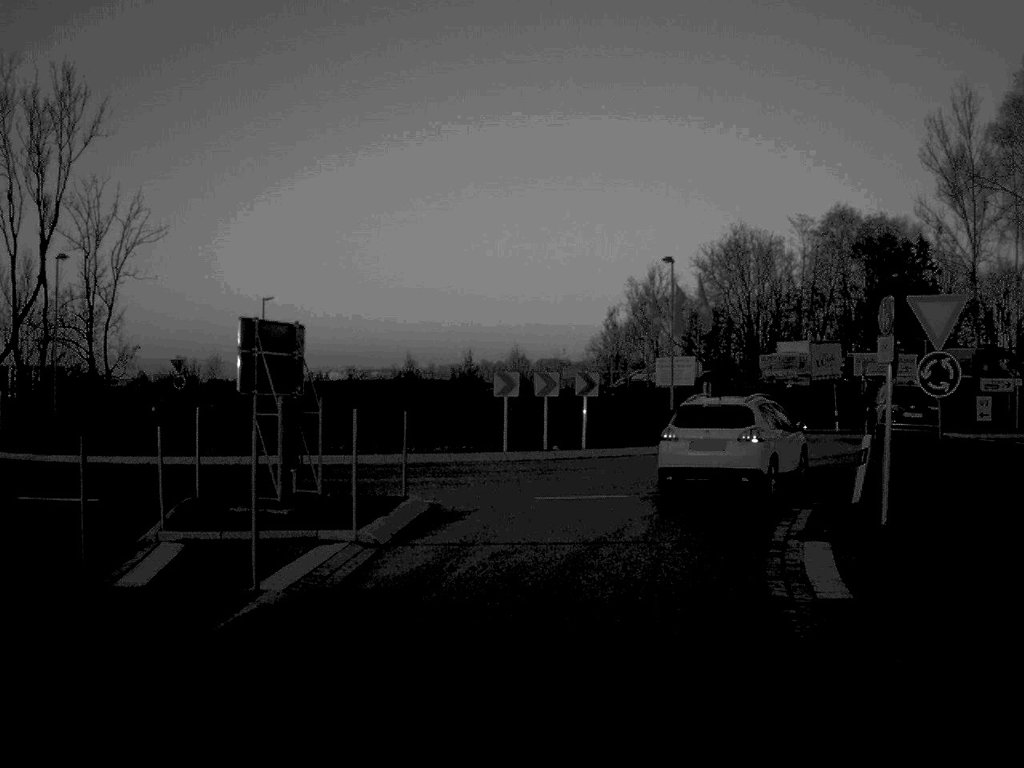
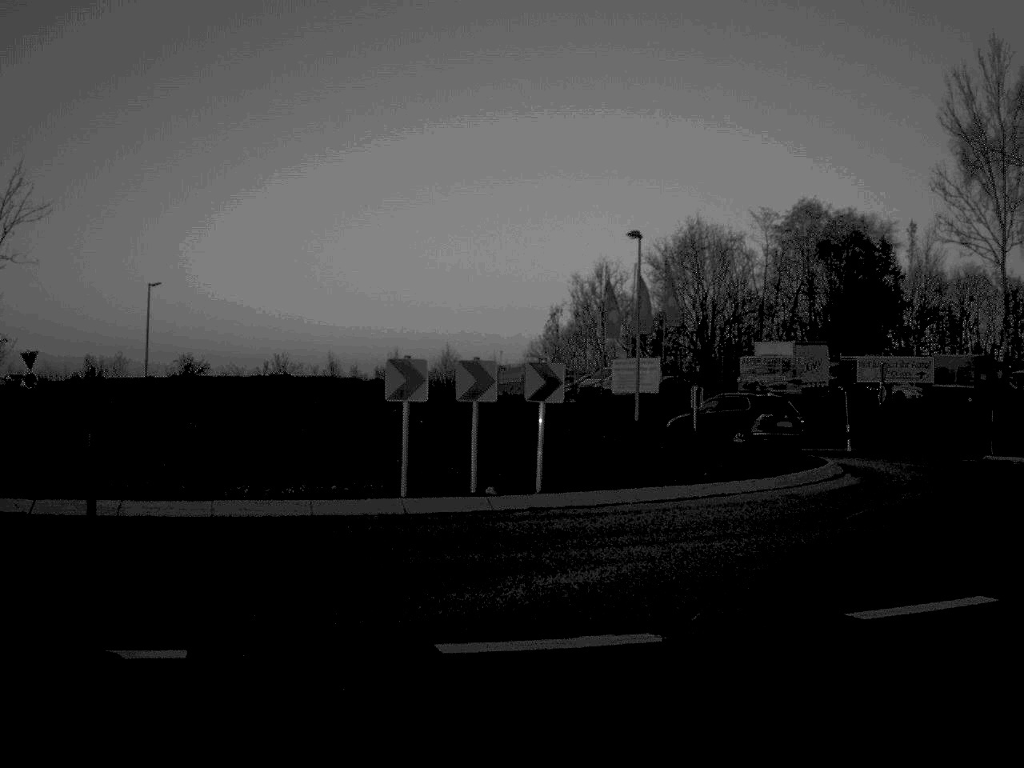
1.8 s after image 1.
(+0.2, +11.2) m; +3°
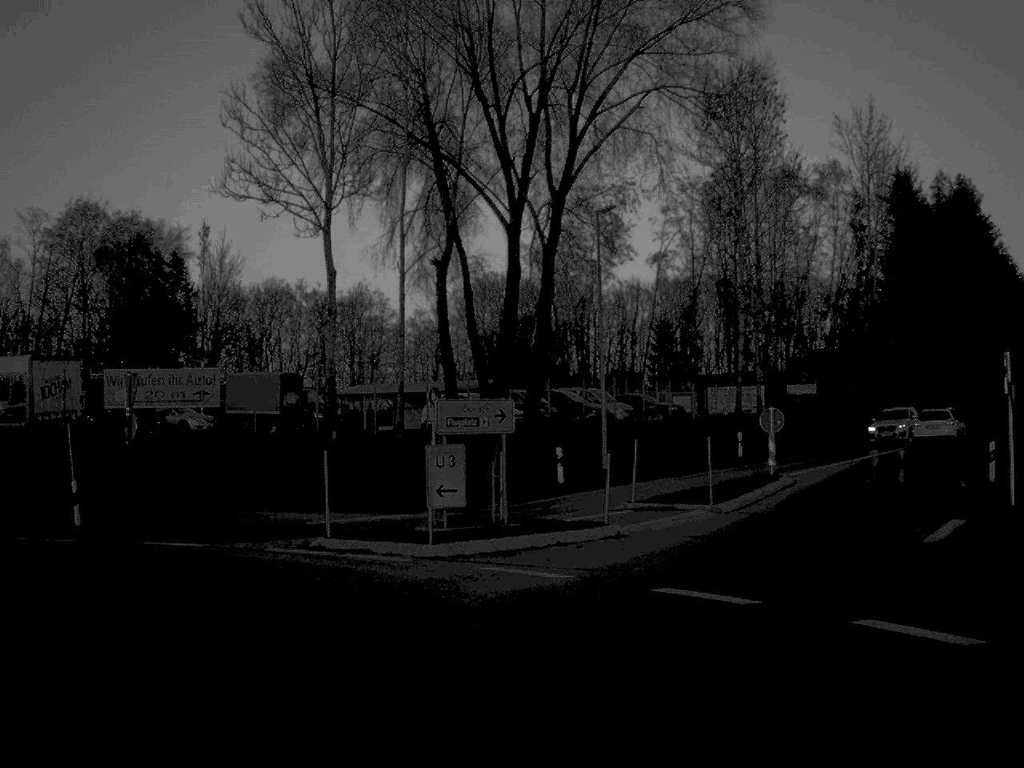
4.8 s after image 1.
(+4.7, +16.2) m; +31°
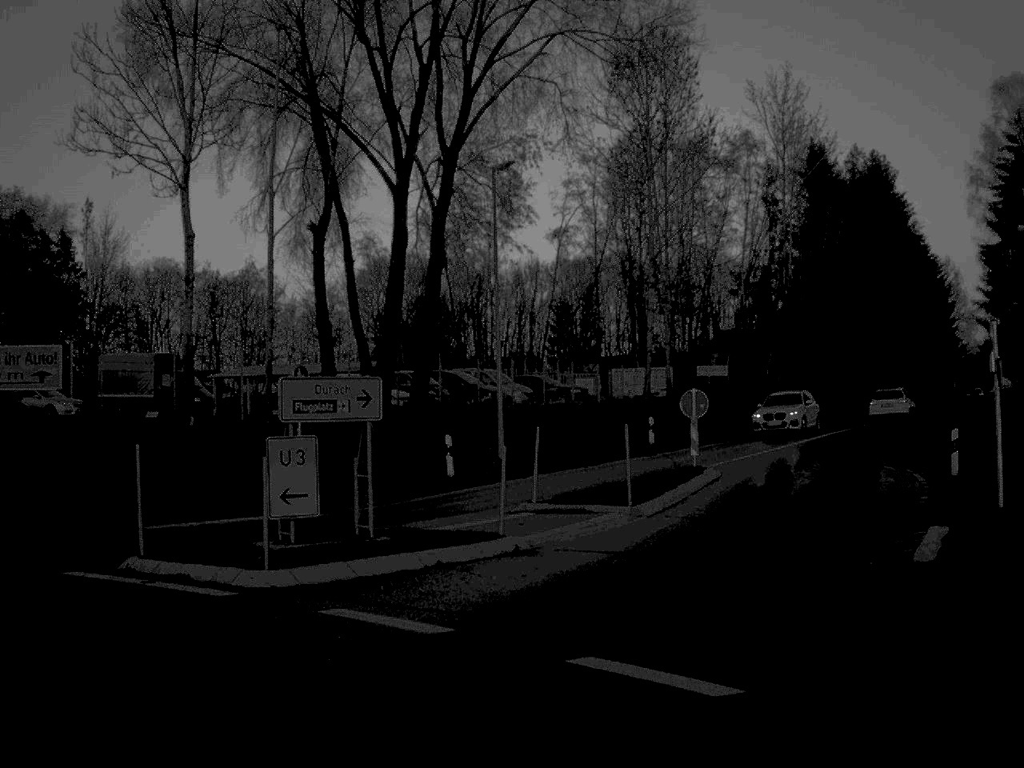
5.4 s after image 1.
(+0.2, +4.2) m; +4°
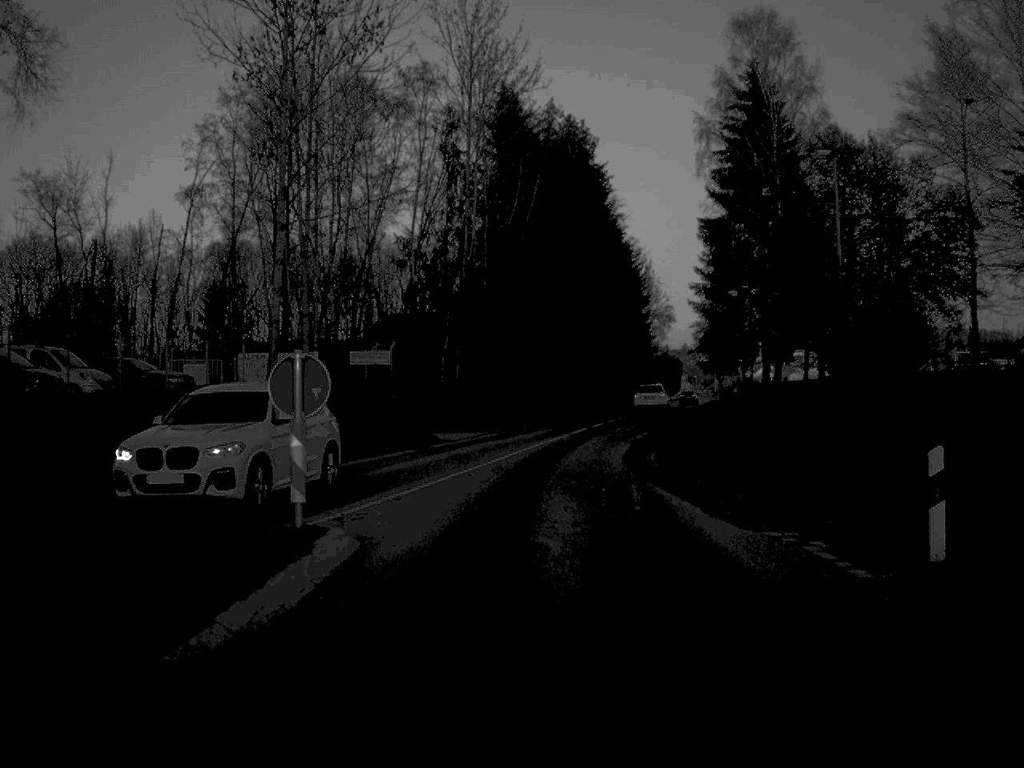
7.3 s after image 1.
(+2.2, +15.0) m; +15°
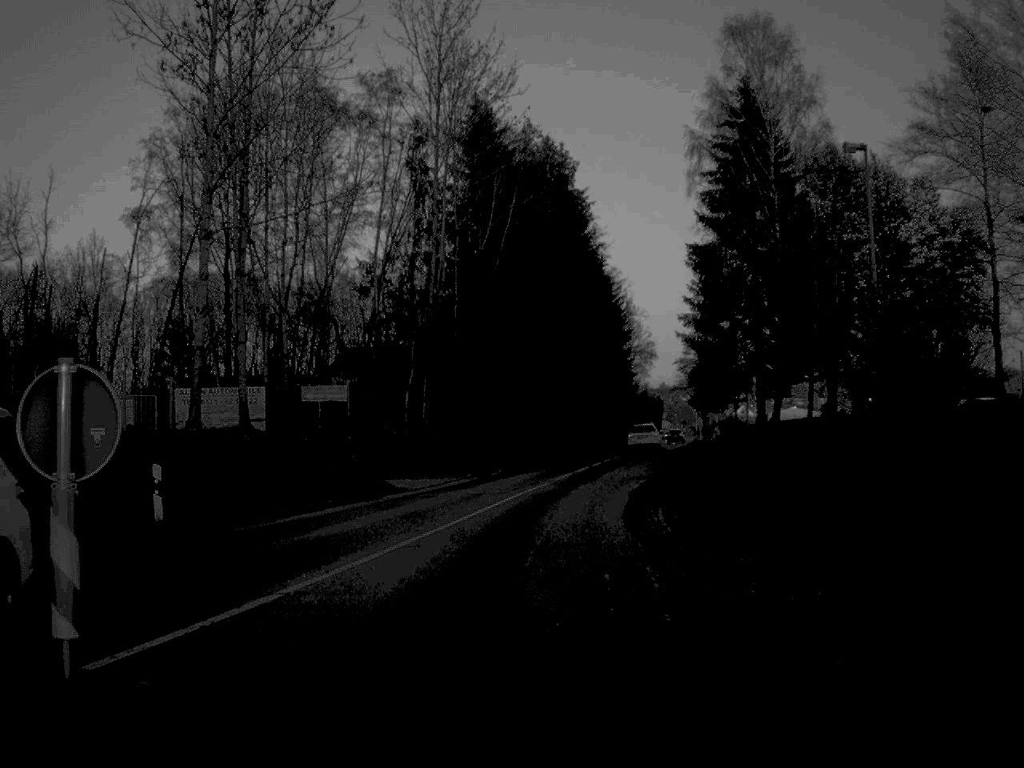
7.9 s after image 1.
(+0.1, +5.7) m; +1°
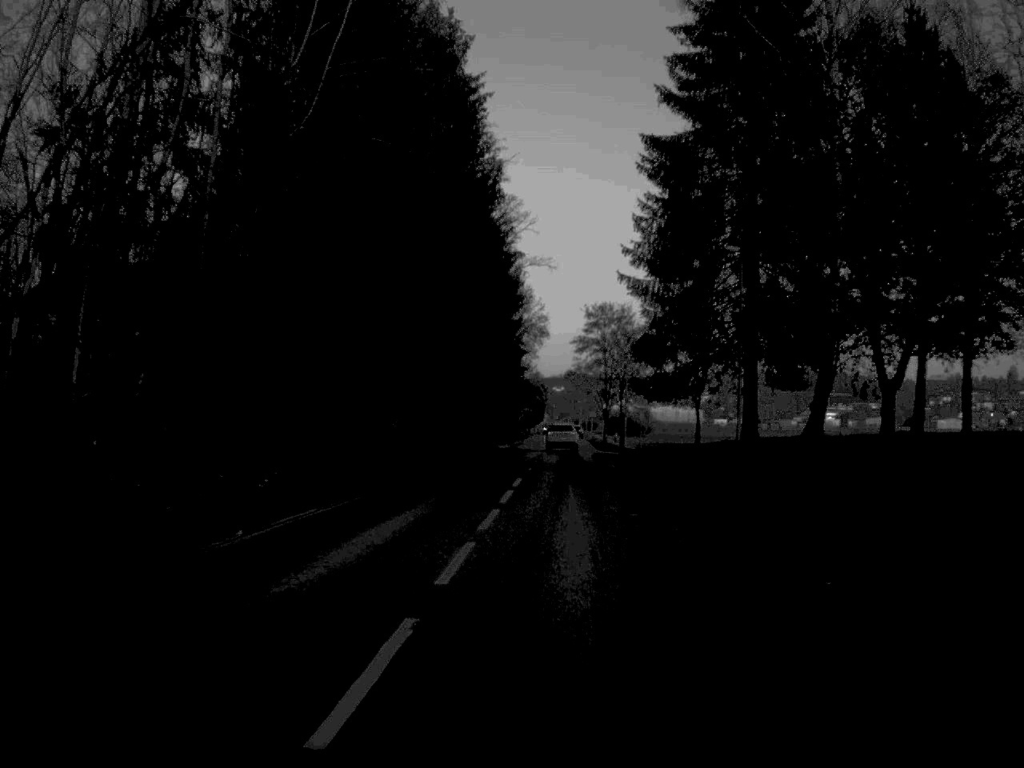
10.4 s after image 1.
(+1.0, +28.0) m; +6°
